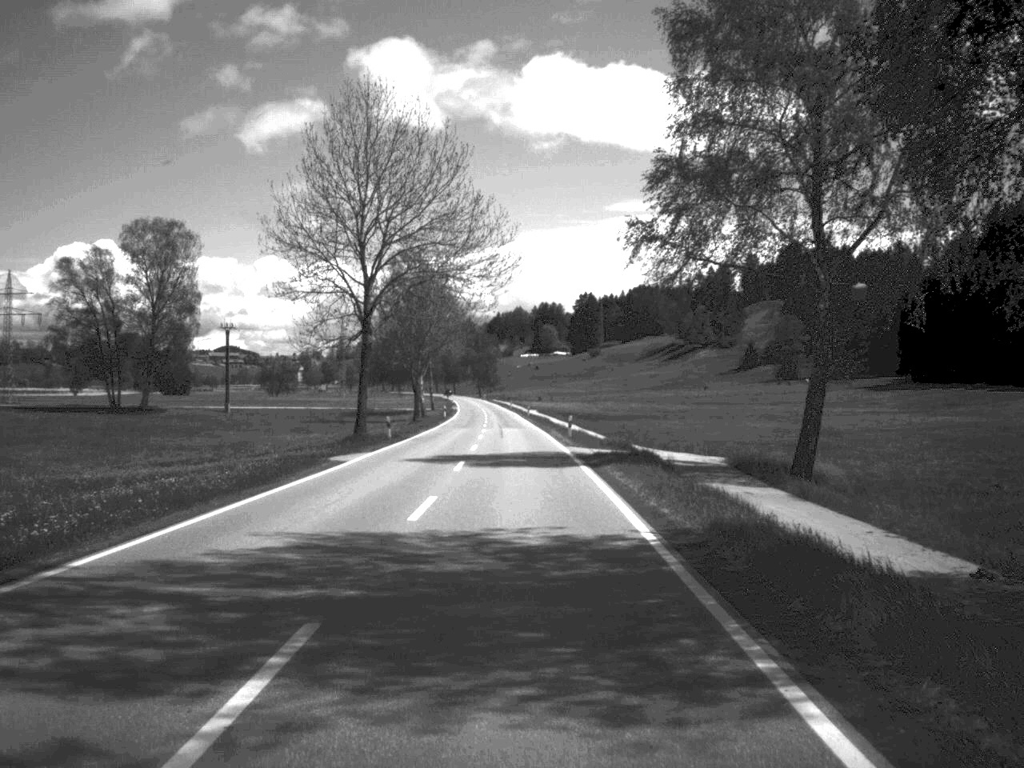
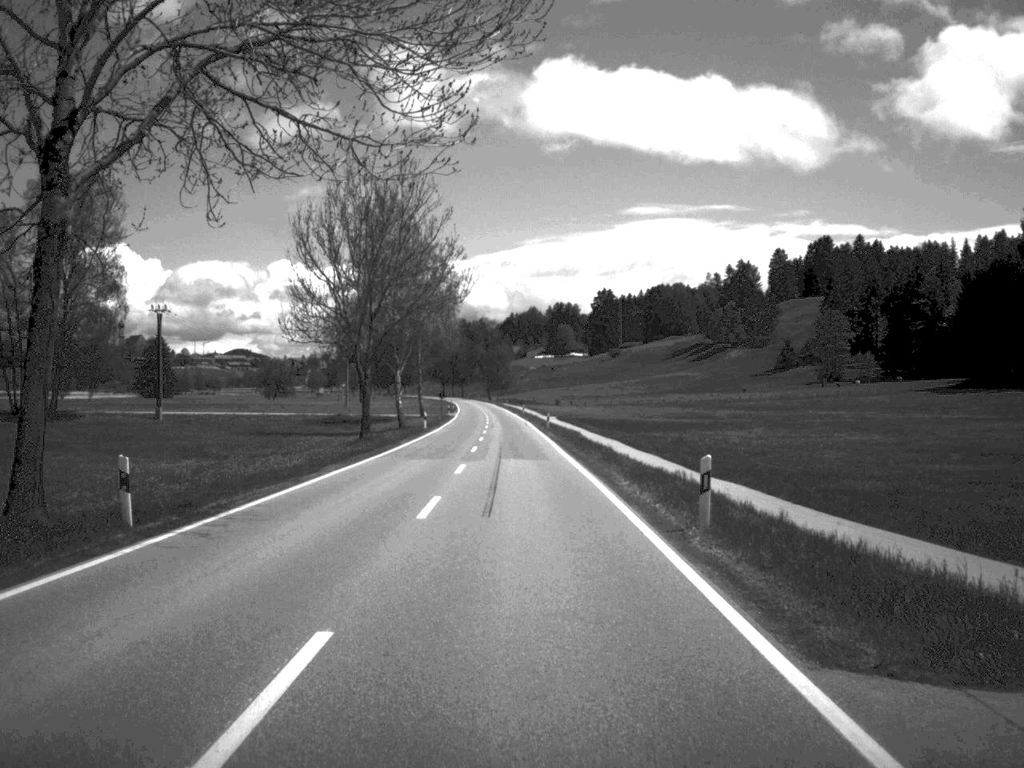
(-0.3, +35.0) m; -1°
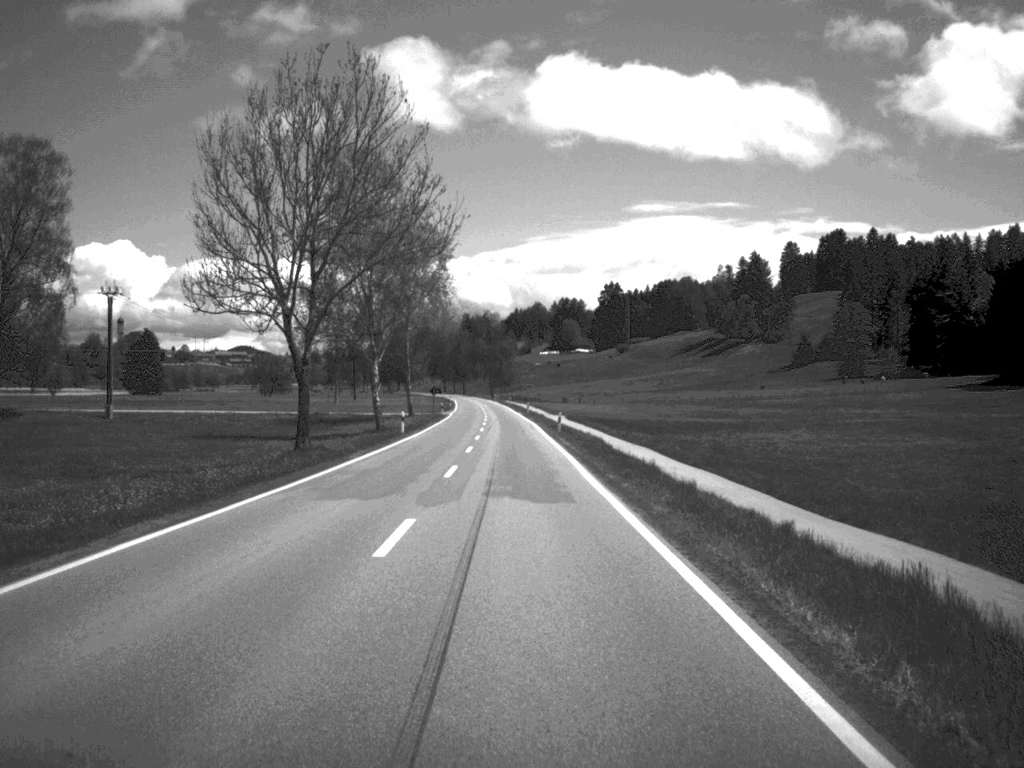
(0.0, +16.1) m; 0°
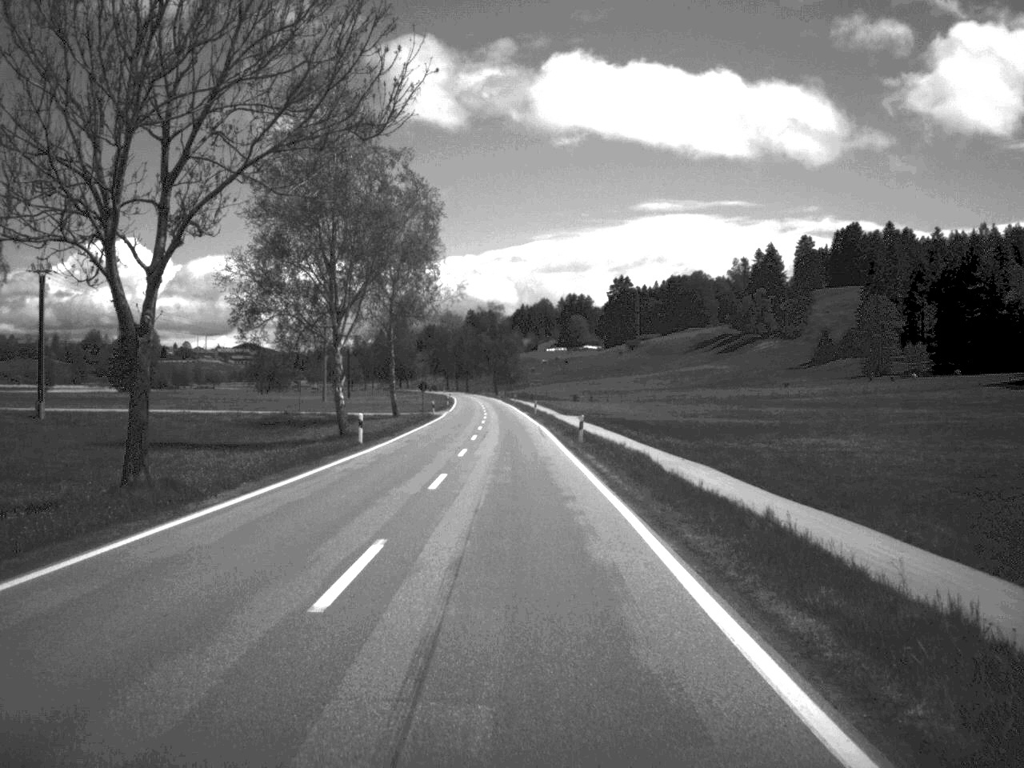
(0.0, +16.9) m; 0°
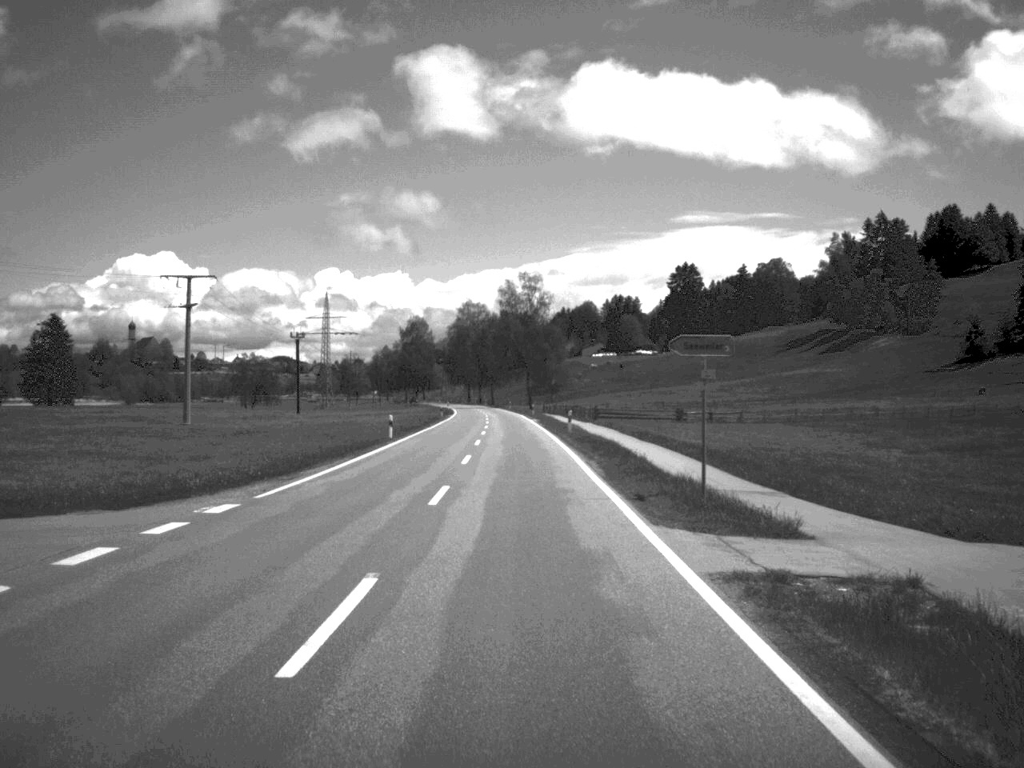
(-1.4, +85.5) m; -2°
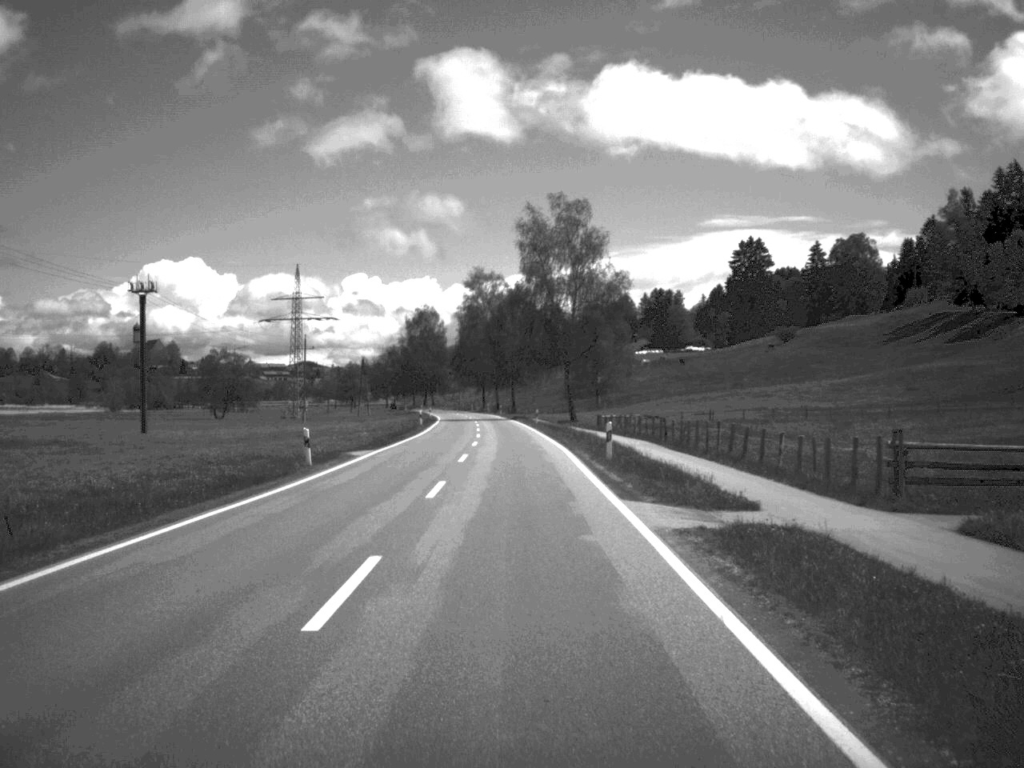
(-0.8, +70.0) m; -1°
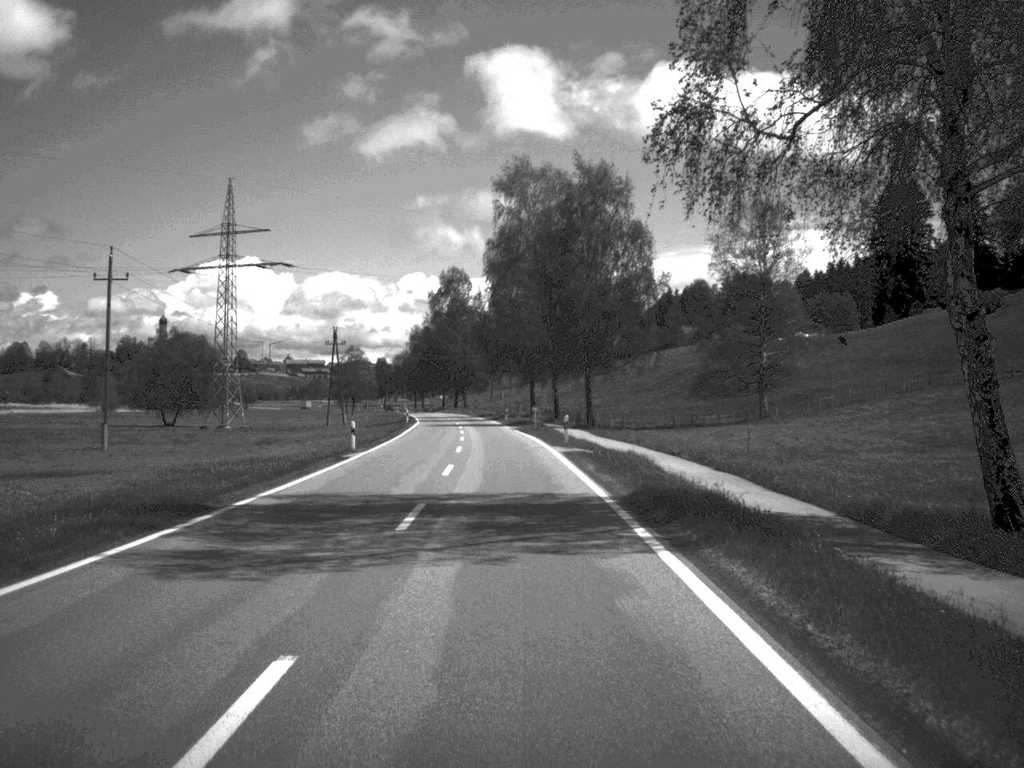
(-2.1, +87.9) m; -3°
